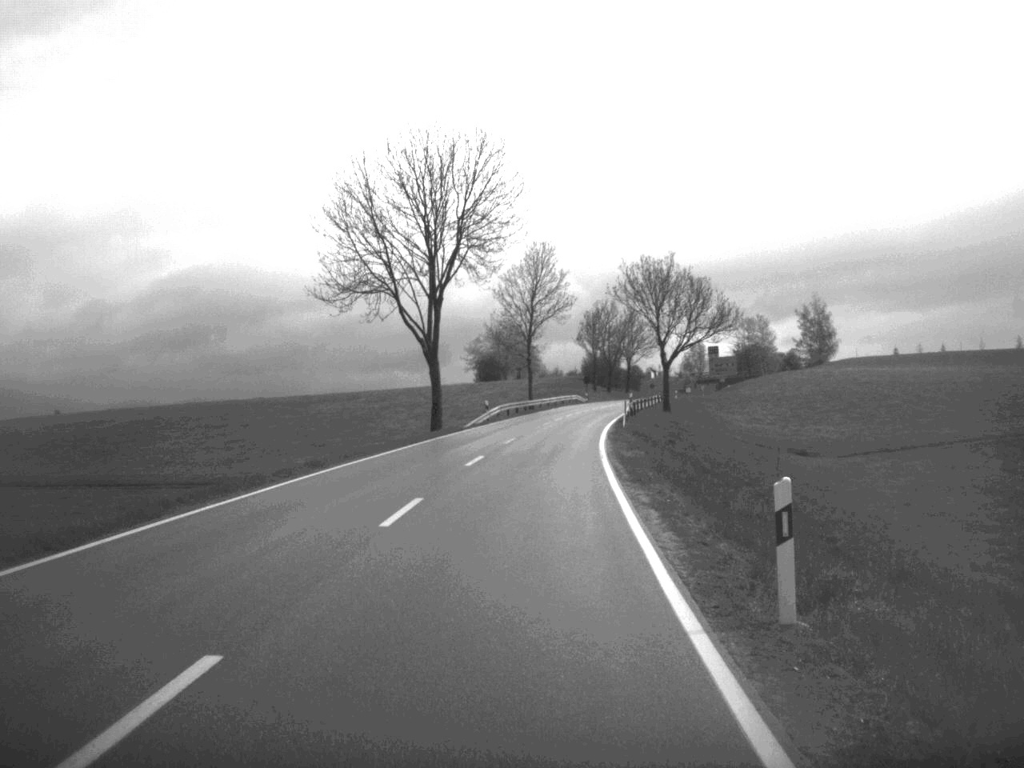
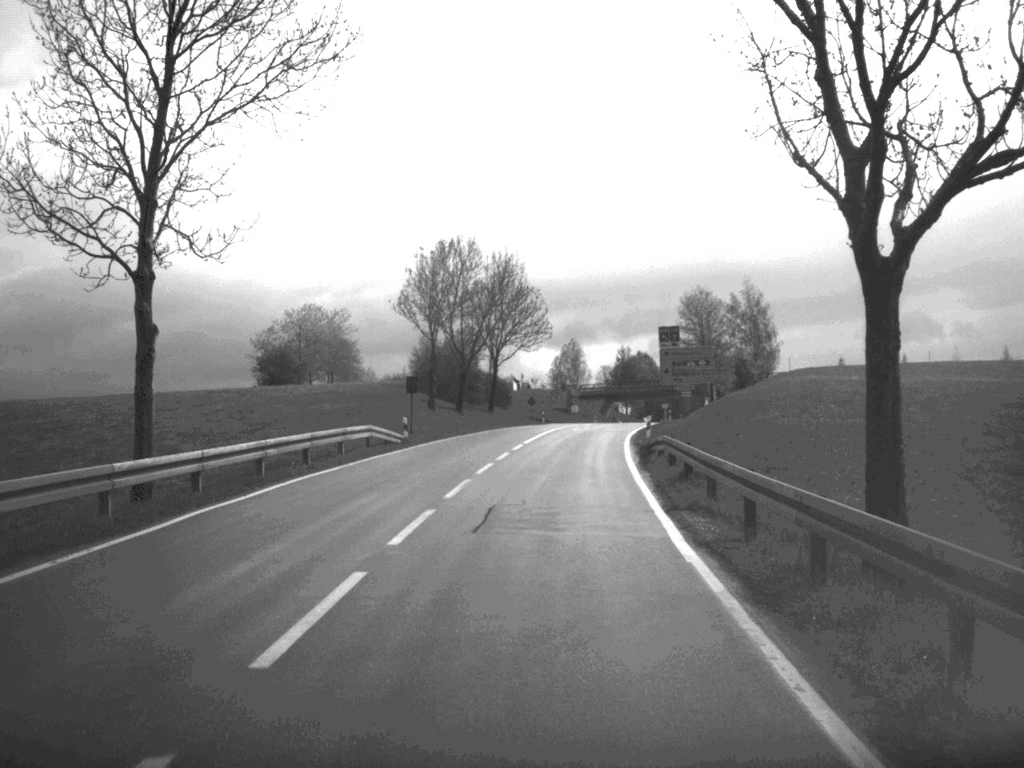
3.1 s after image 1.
(+4.1, +72.2) m; +7°
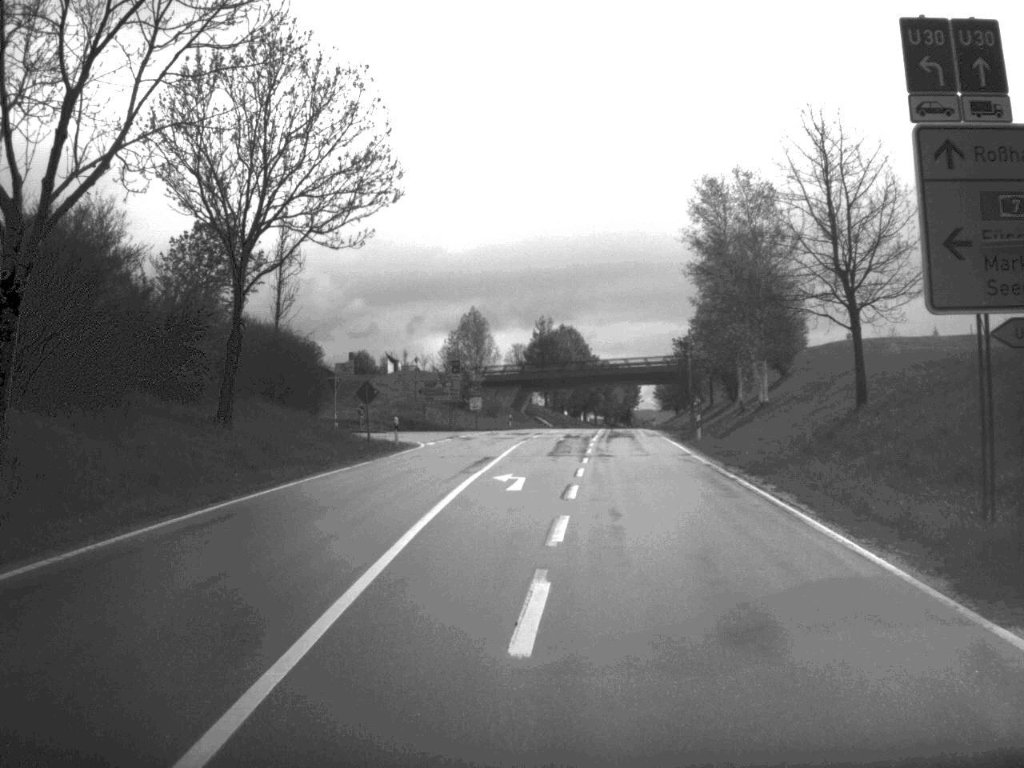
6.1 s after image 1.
(+2.3, +60.2) m; +4°
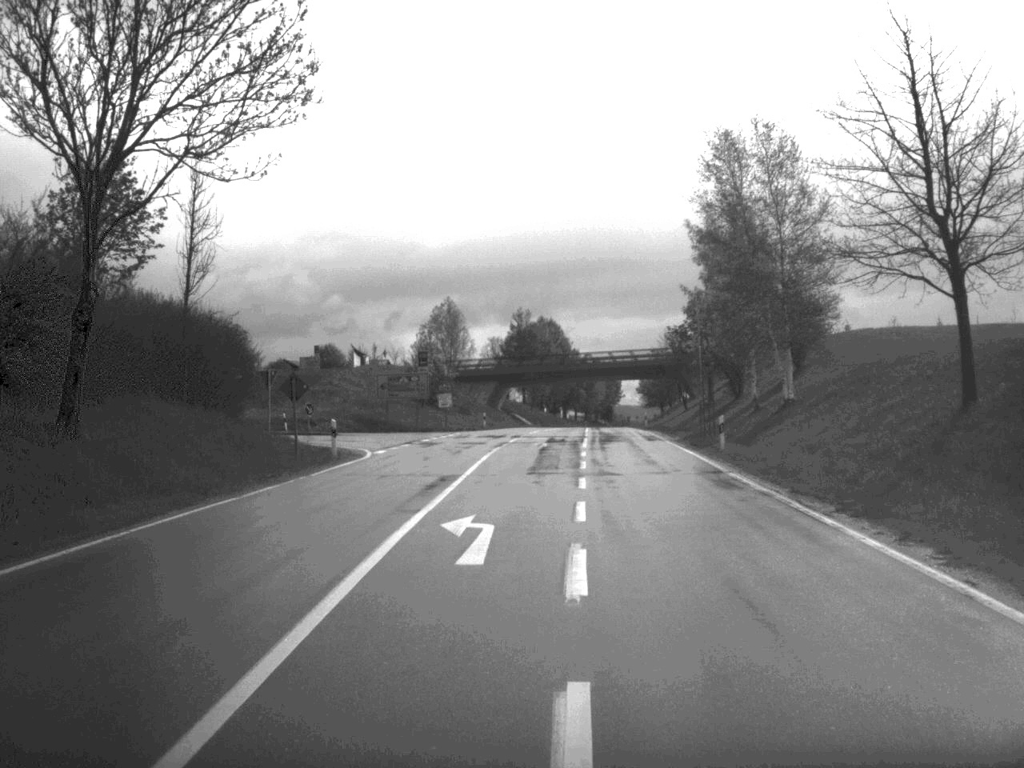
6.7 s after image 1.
(+0.1, +9.6) m; +1°
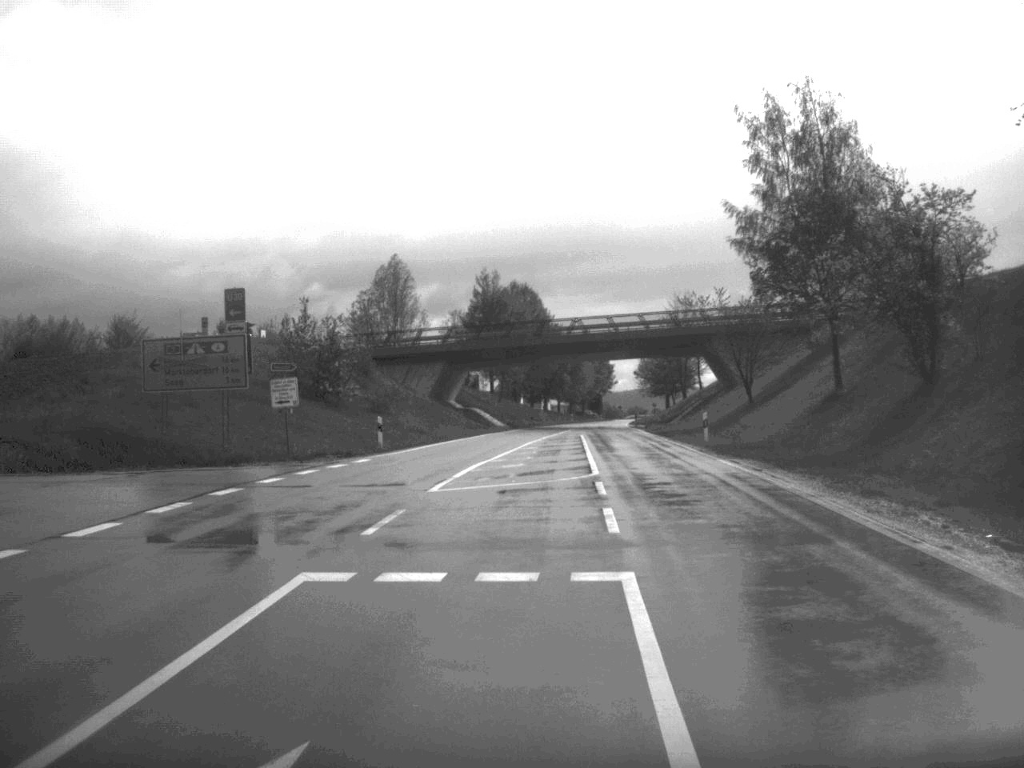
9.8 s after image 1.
(+1.2, +39.9) m; 0°
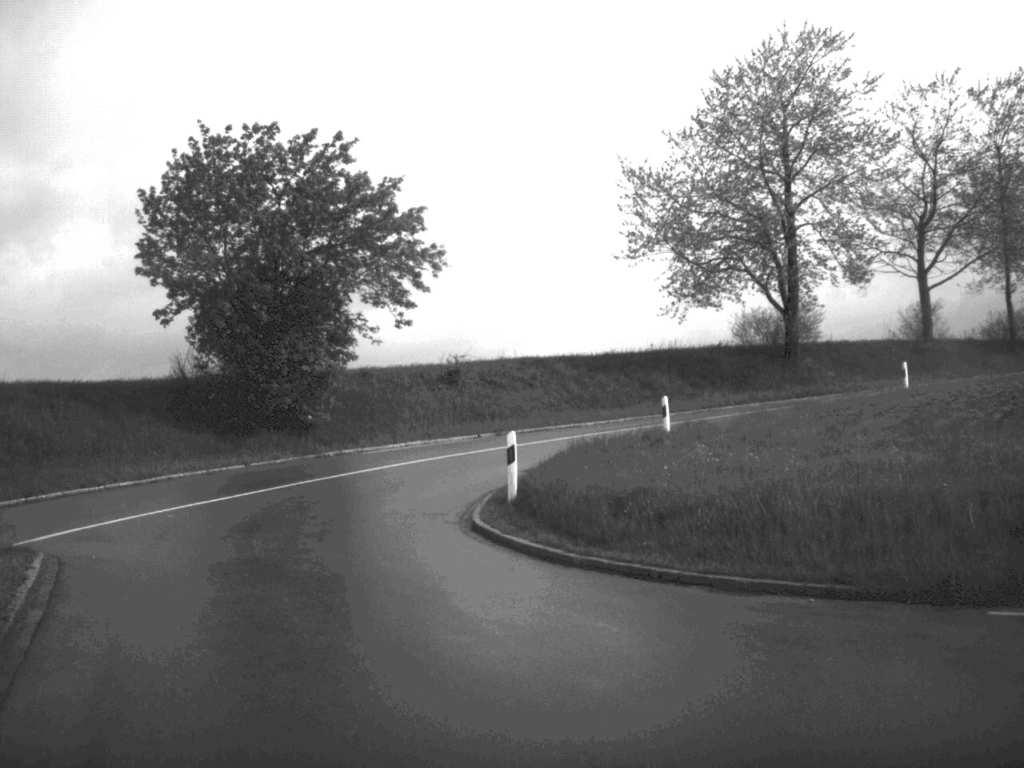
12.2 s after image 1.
(-7.9, +18.3) m; -59°
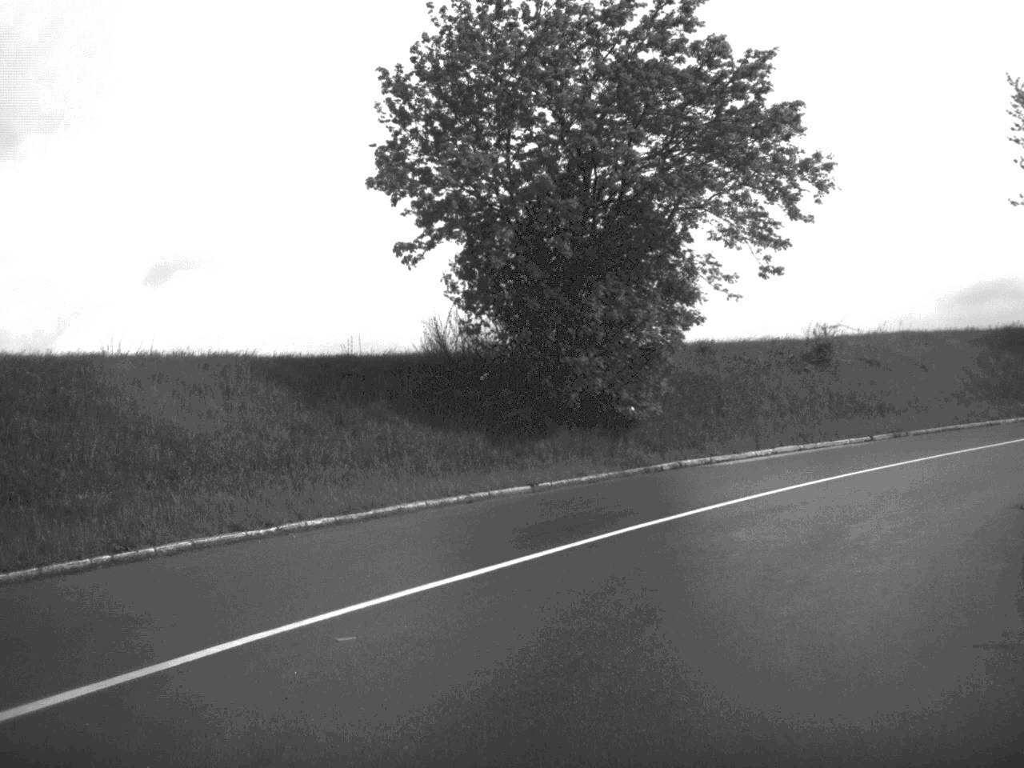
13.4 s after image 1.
(-1.9, +10.9) m; -11°
